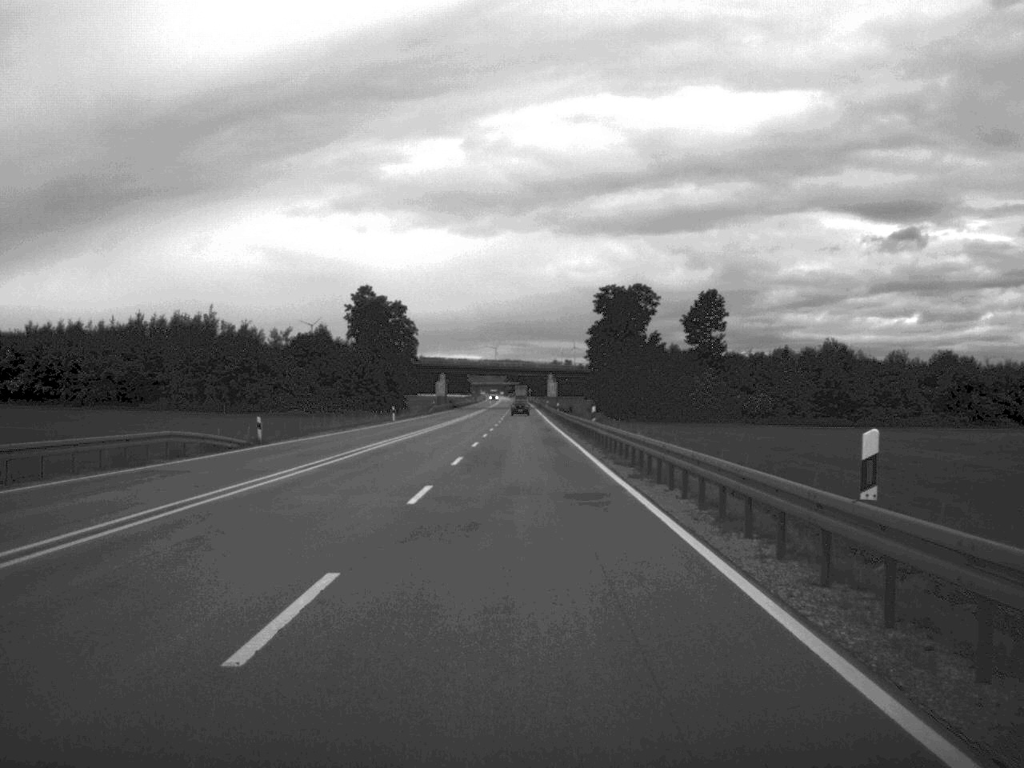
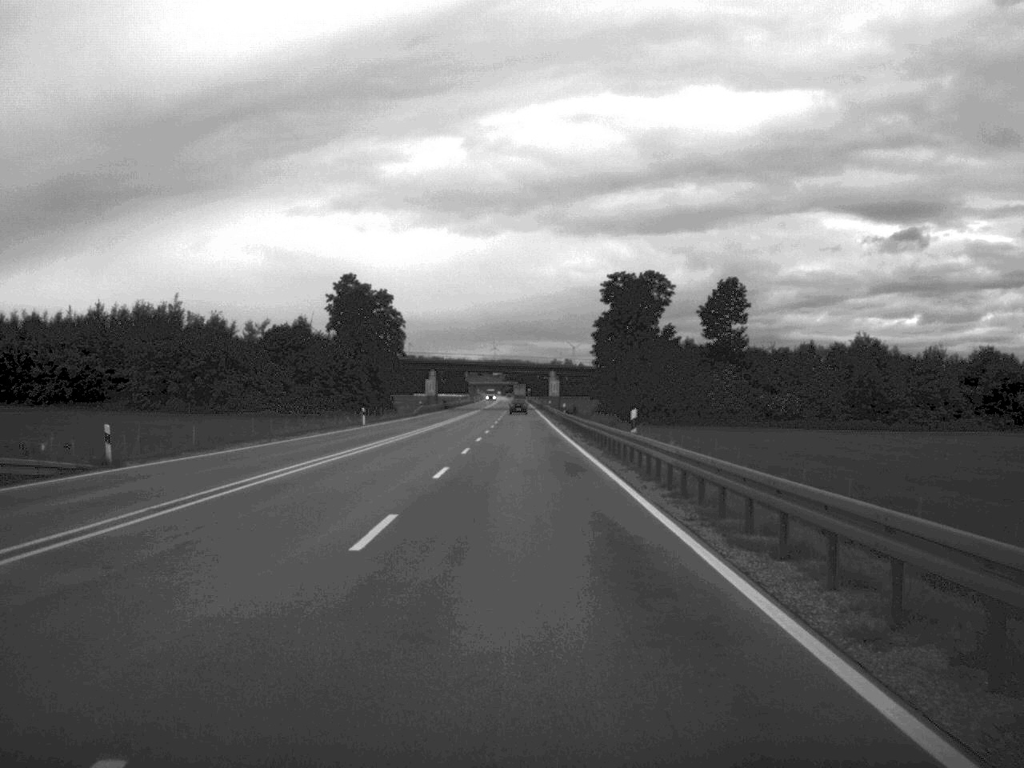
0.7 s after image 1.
(0.0, +18.0) m; 0°
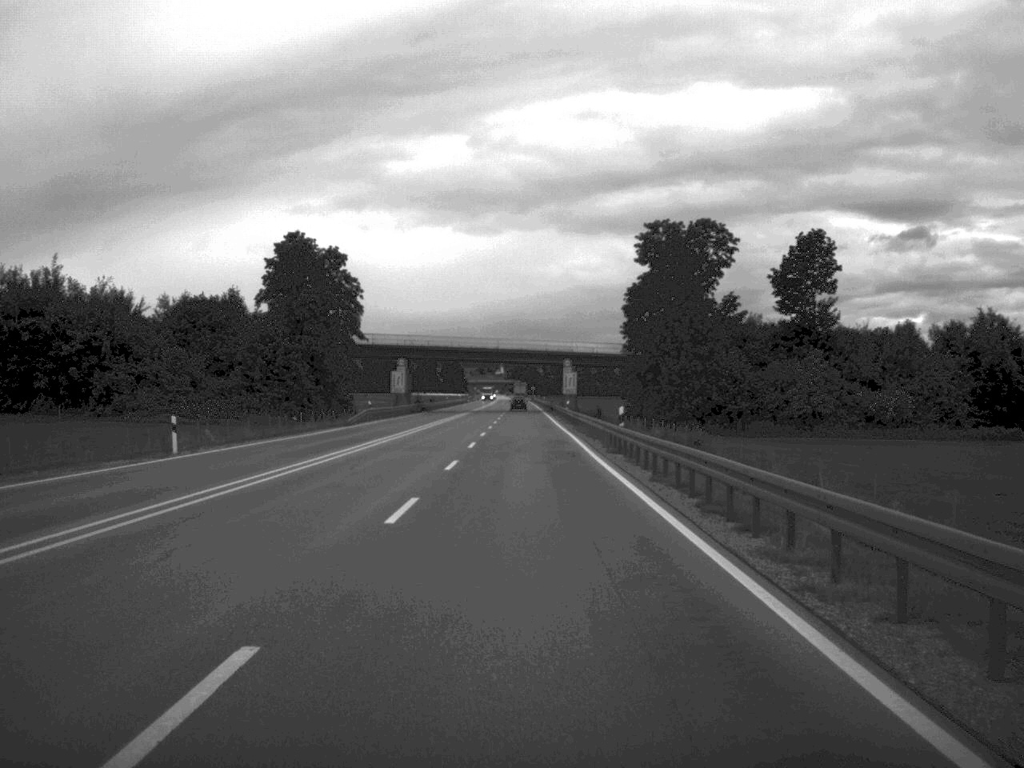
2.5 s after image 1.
(-0.2, +45.2) m; 0°
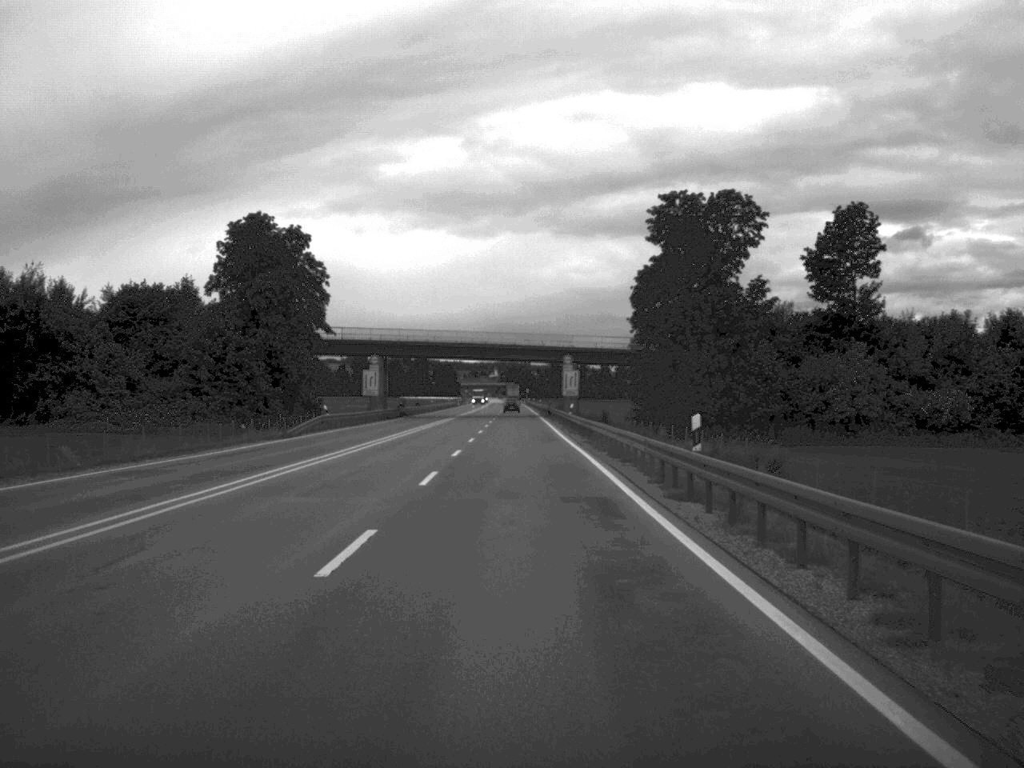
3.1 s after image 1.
(0.0, +16.7) m; 0°
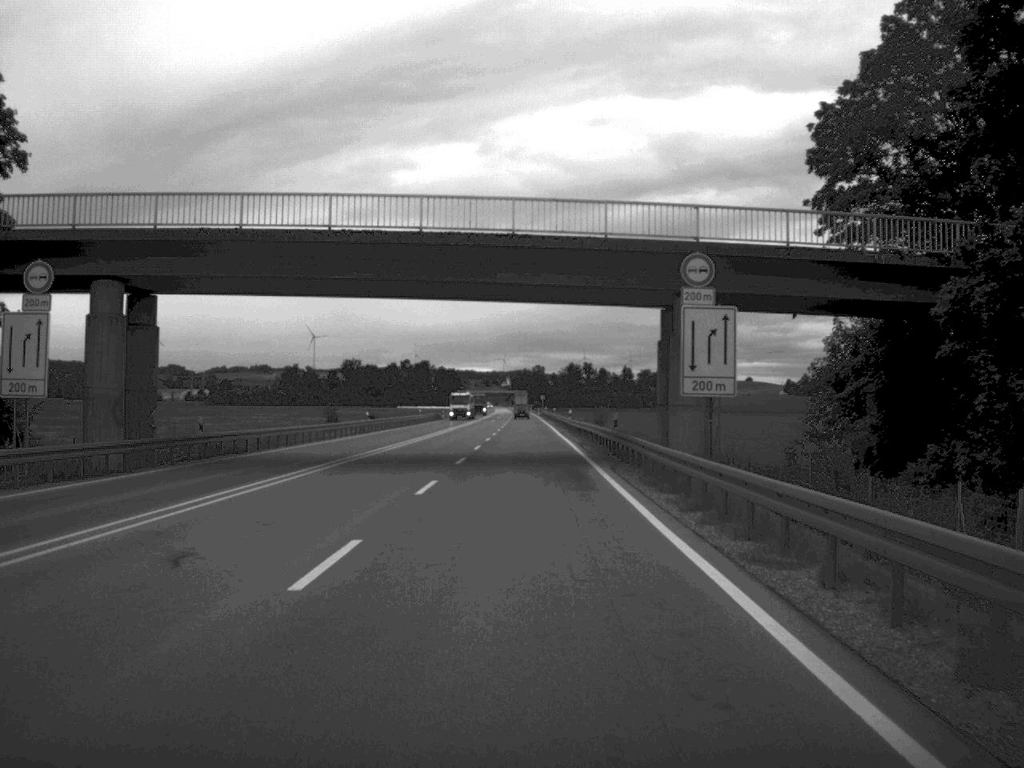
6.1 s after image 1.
(-0.3, +72.4) m; -1°
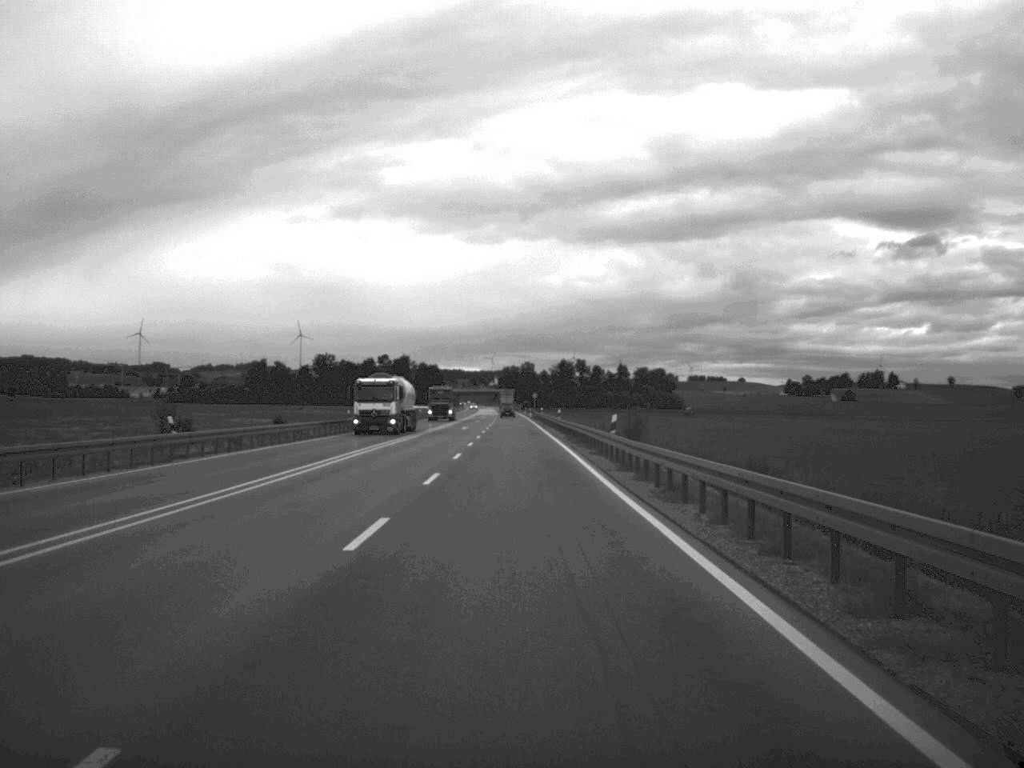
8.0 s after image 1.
(0.0, +45.0) m; 0°
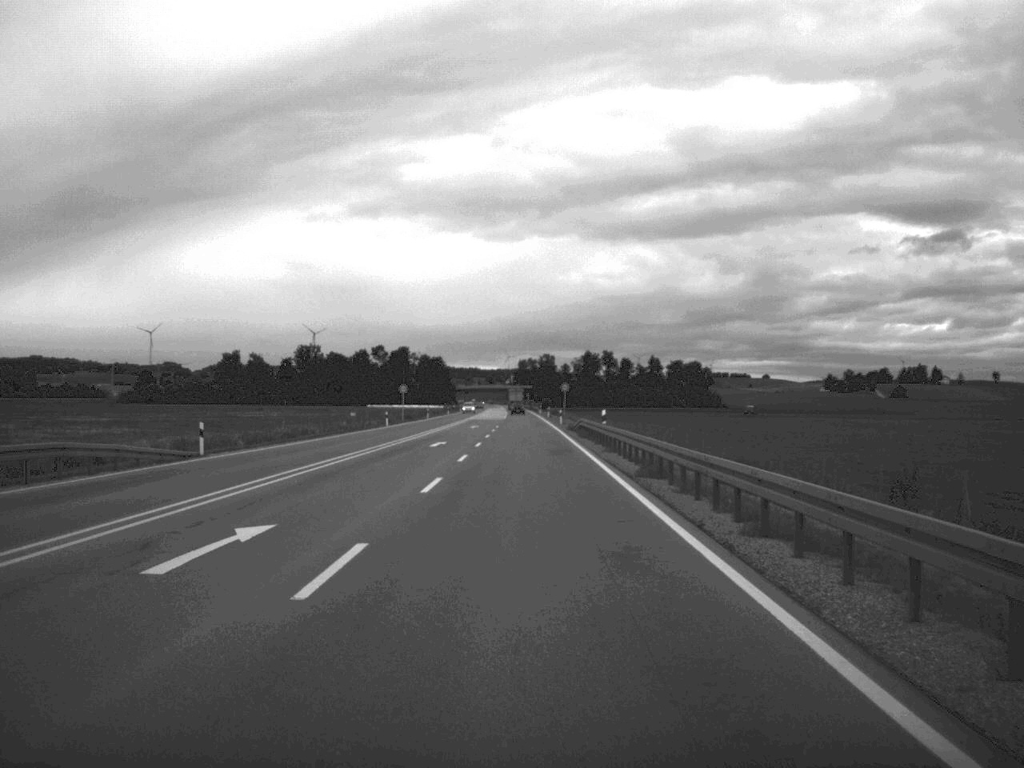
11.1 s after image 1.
(-0.7, +75.3) m; -1°
